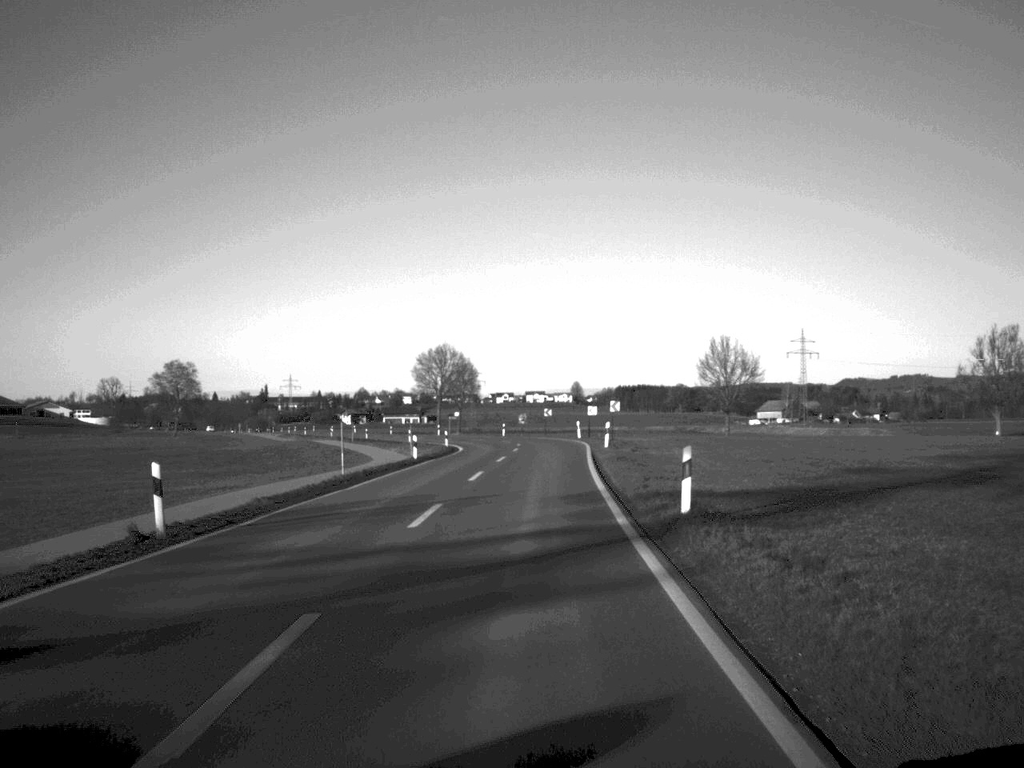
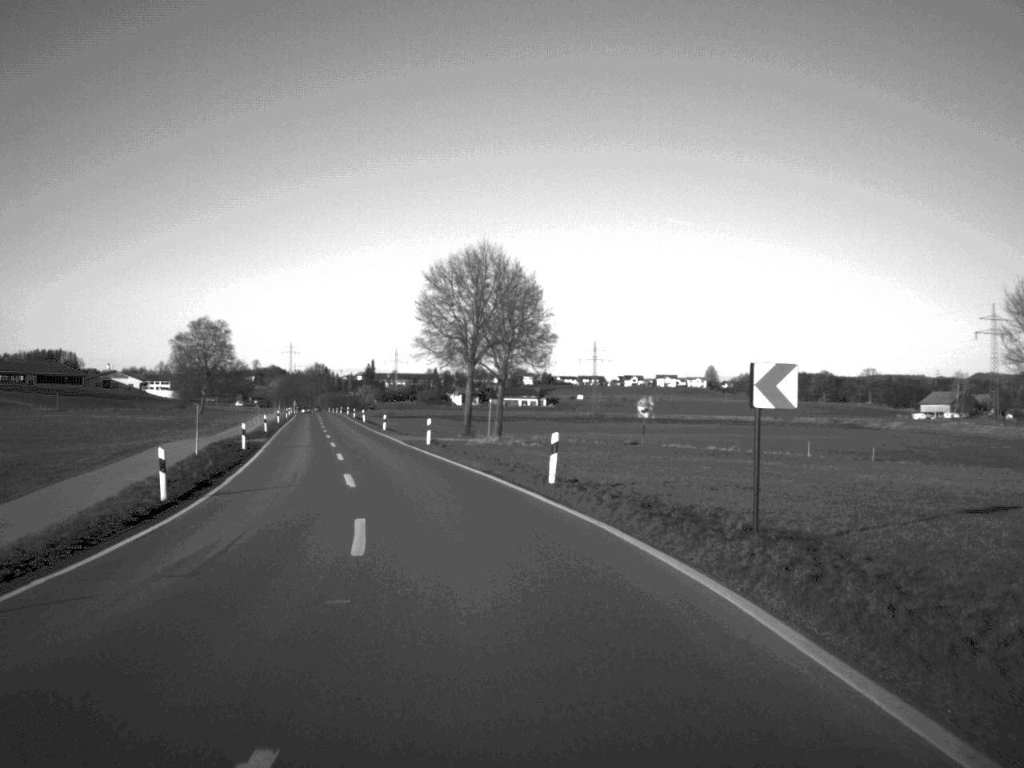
(0.0, +75.9) m; -6°
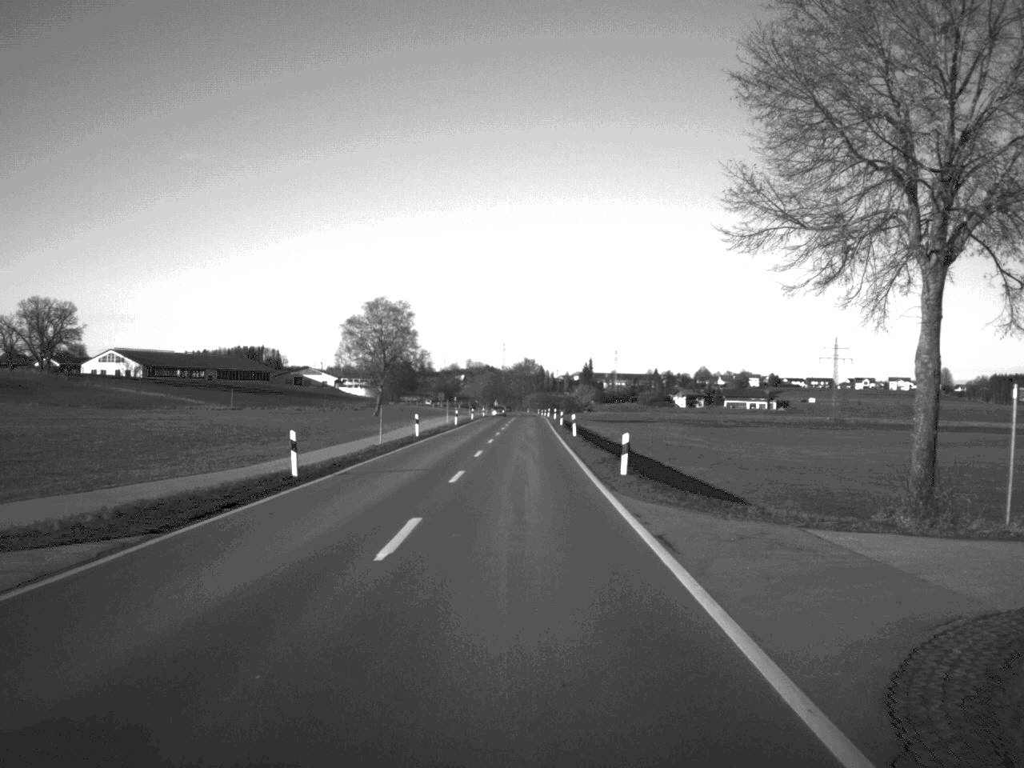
(-5.8, +48.9) m; -9°
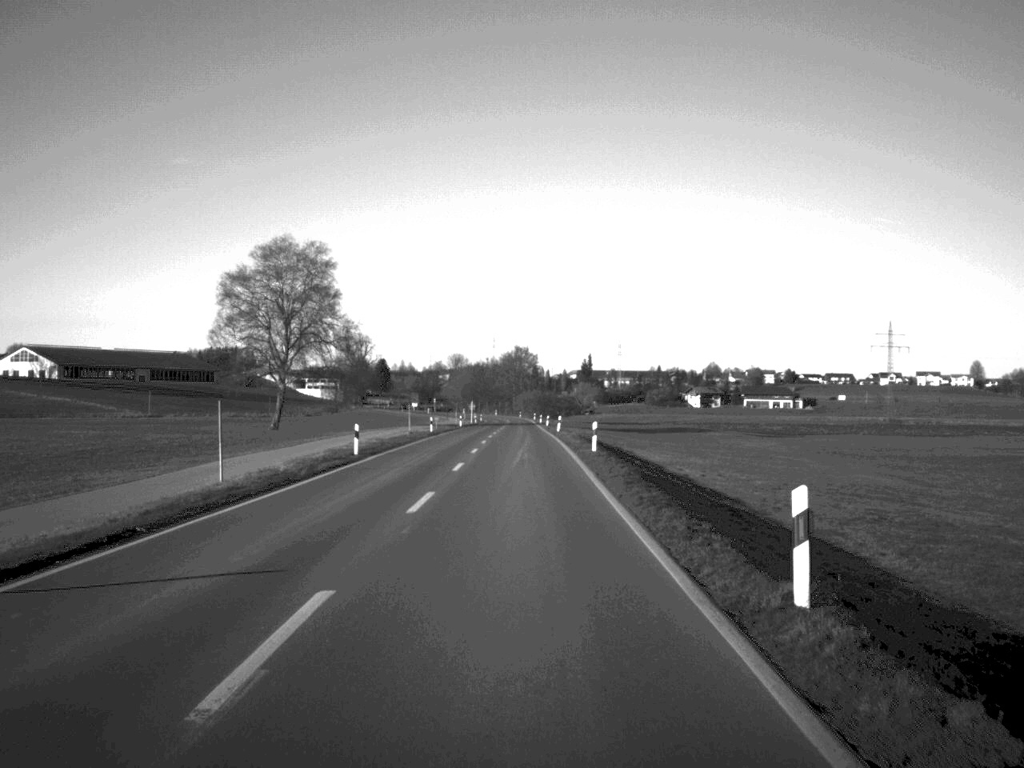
(+0.3, +79.0) m; 0°
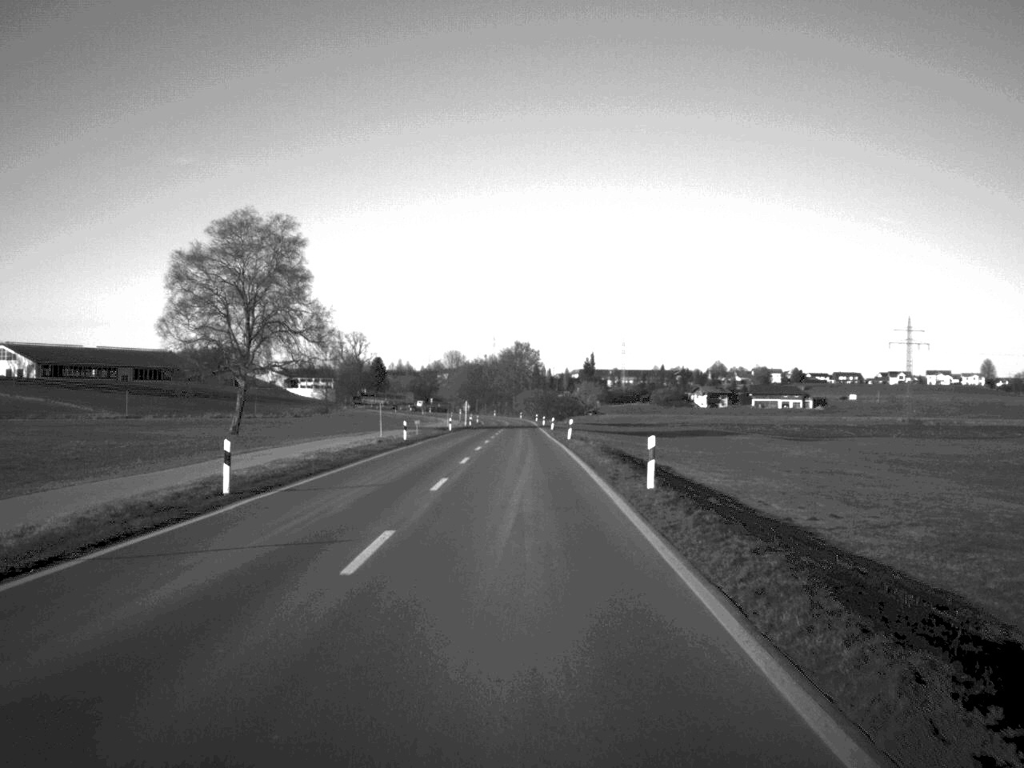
(0.0, +18.6) m; 0°
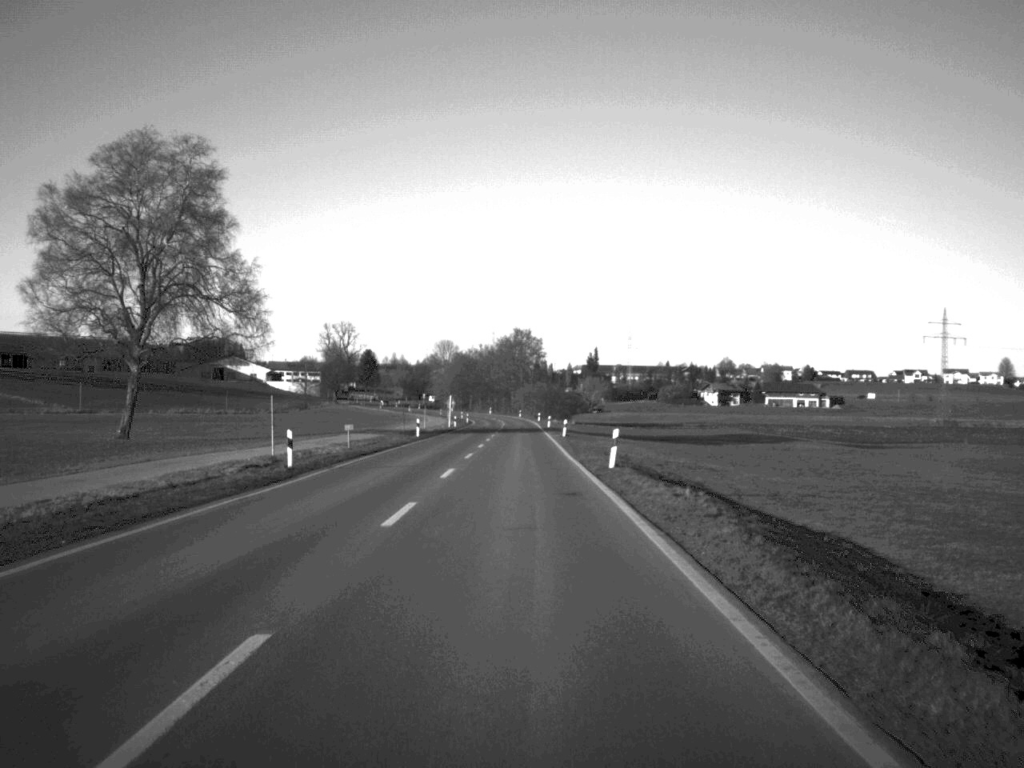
(0.0, +31.3) m; 0°
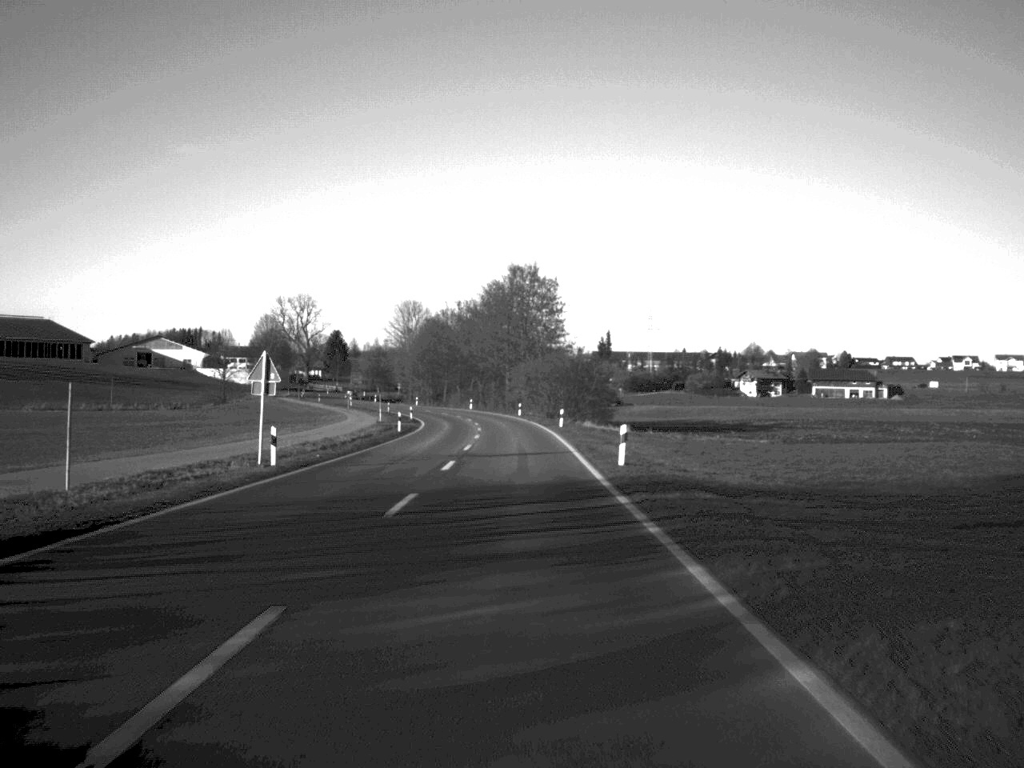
(-0.3, +82.9) m; 0°
